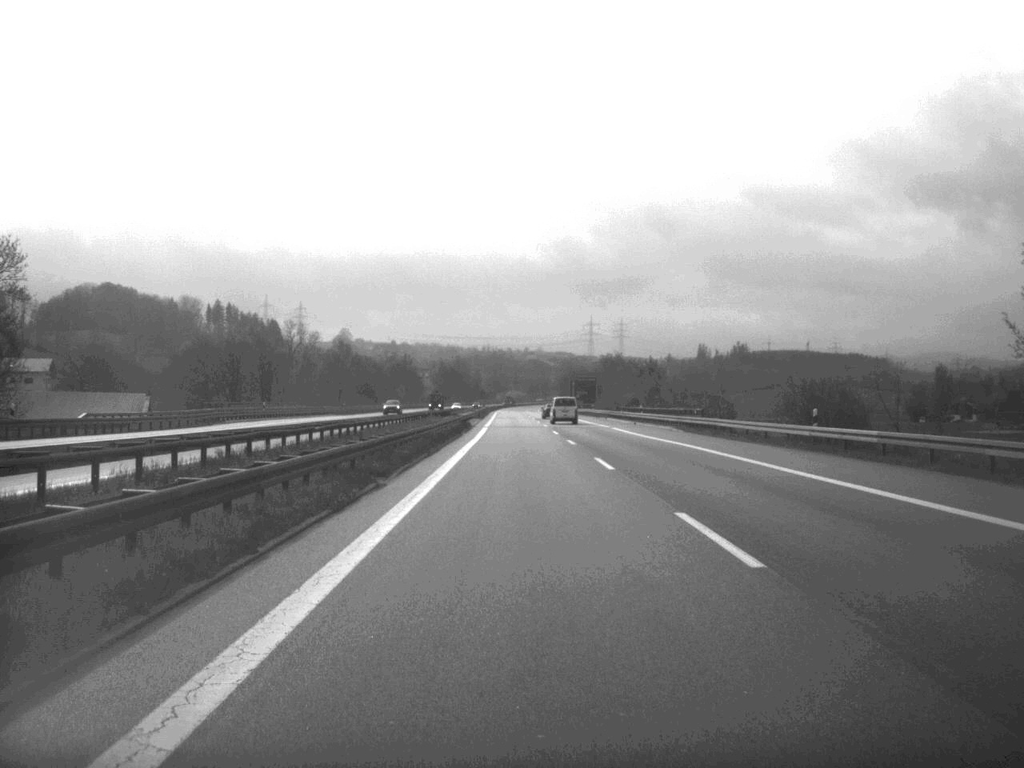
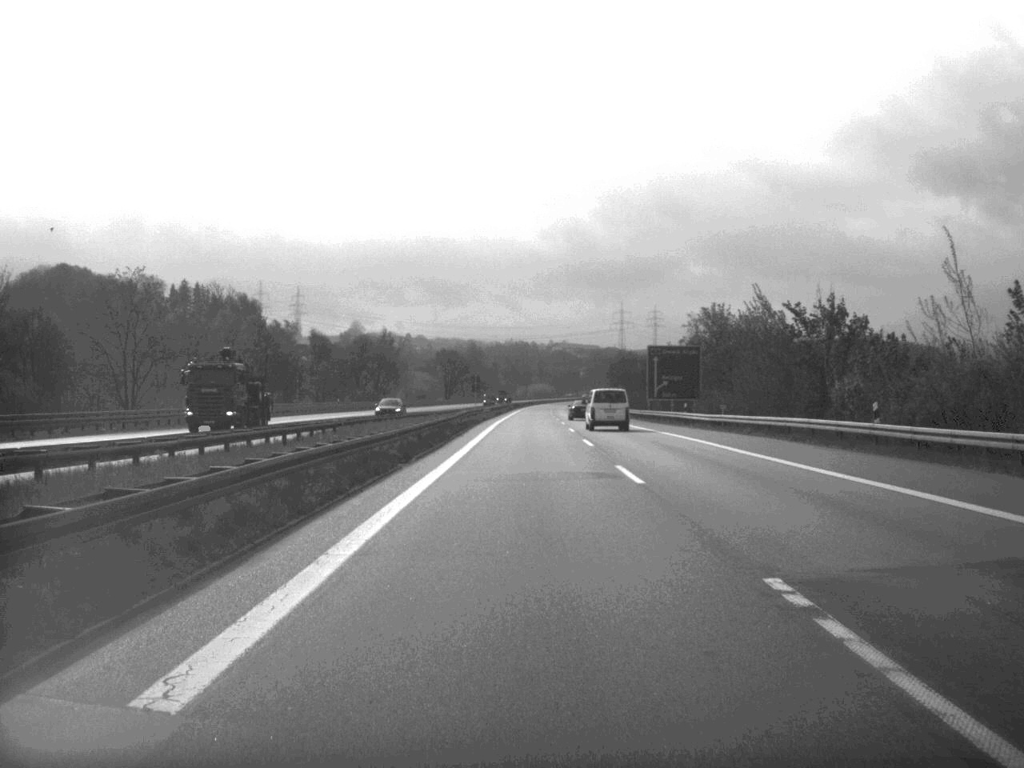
(-1.3, +113.4) m; -1°
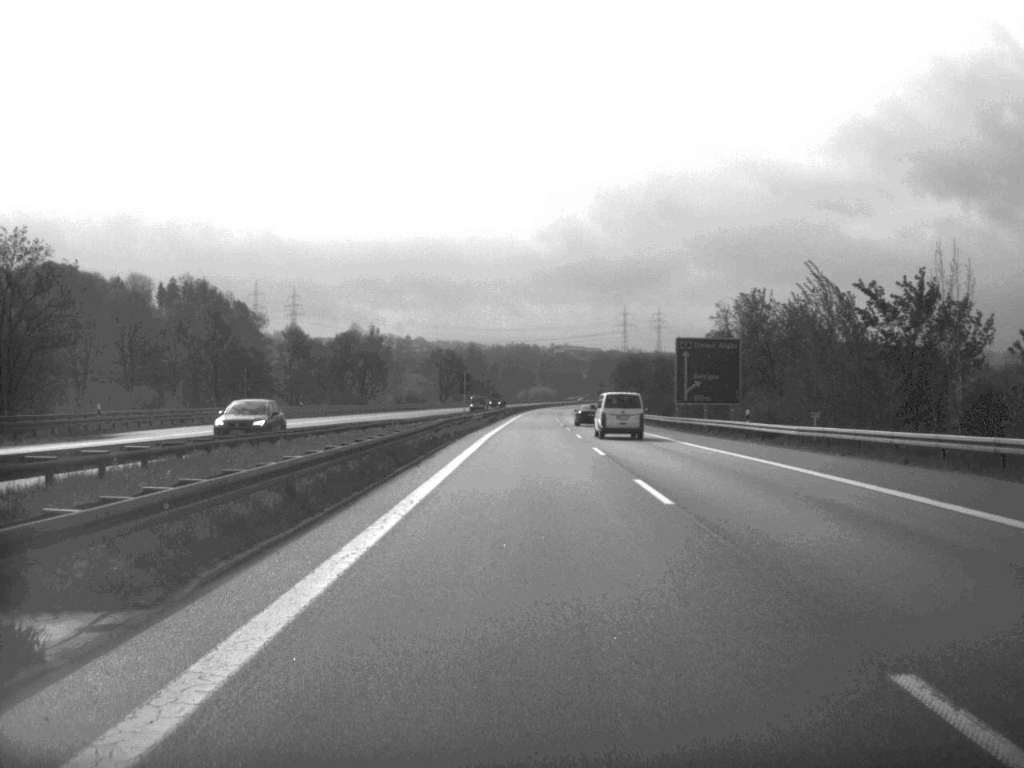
(0.0, +21.5) m; 0°
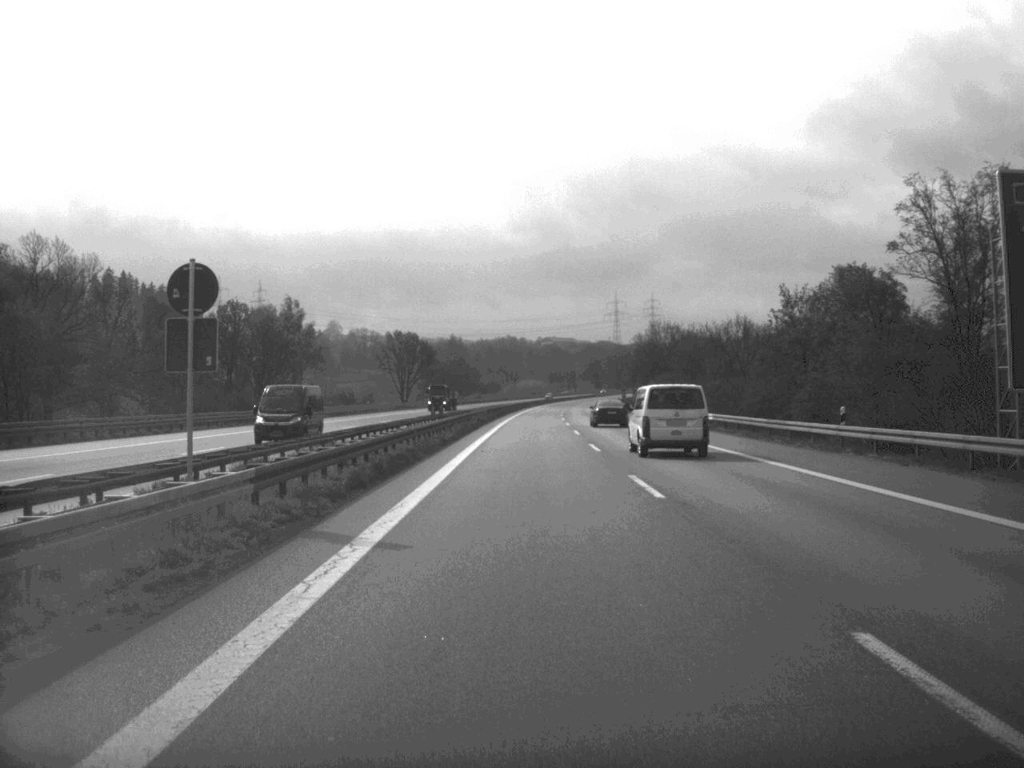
(+0.2, +69.6) m; 0°
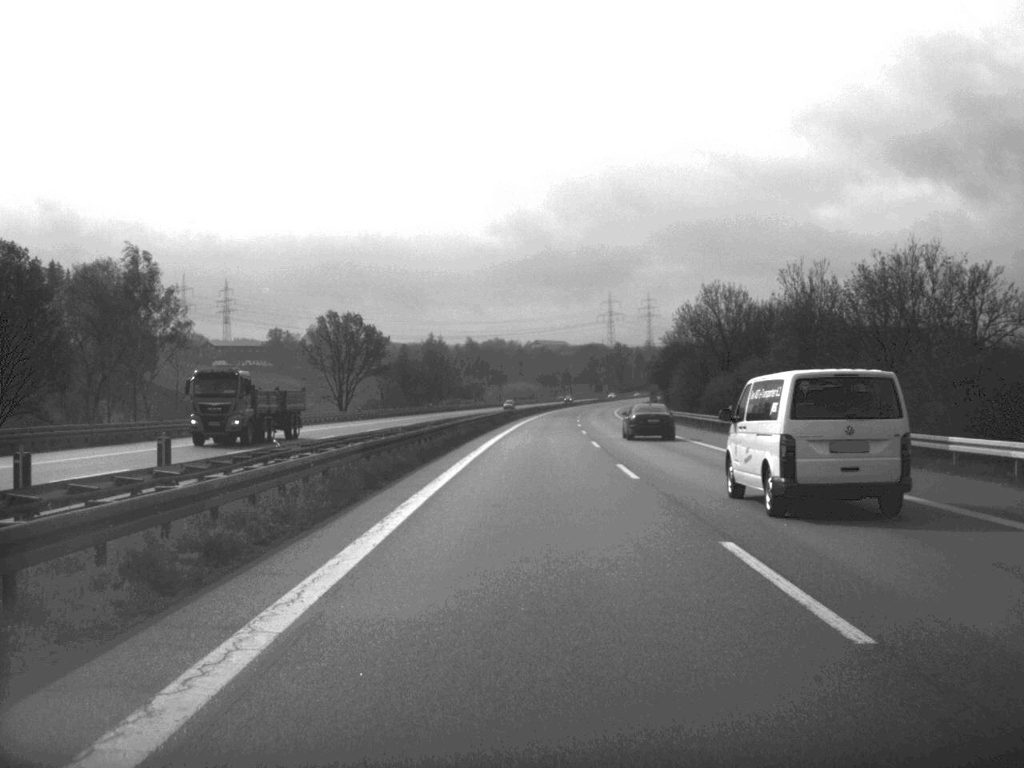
(+0.2, +65.5) m; 0°
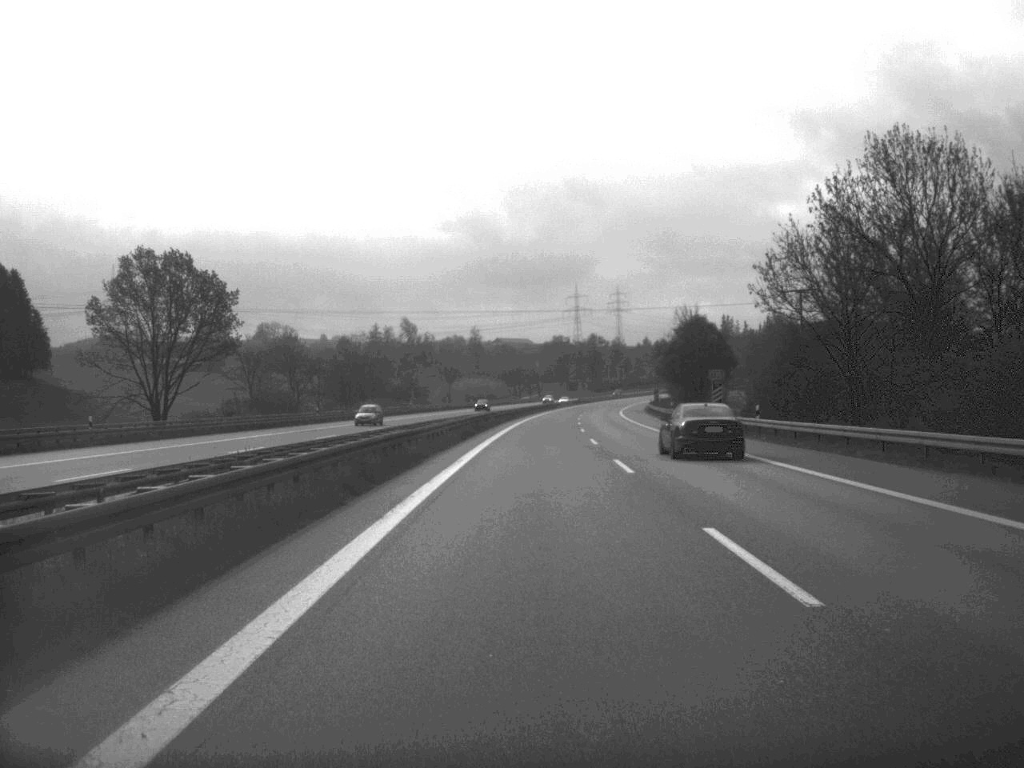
(+0.9, +69.6) m; +2°
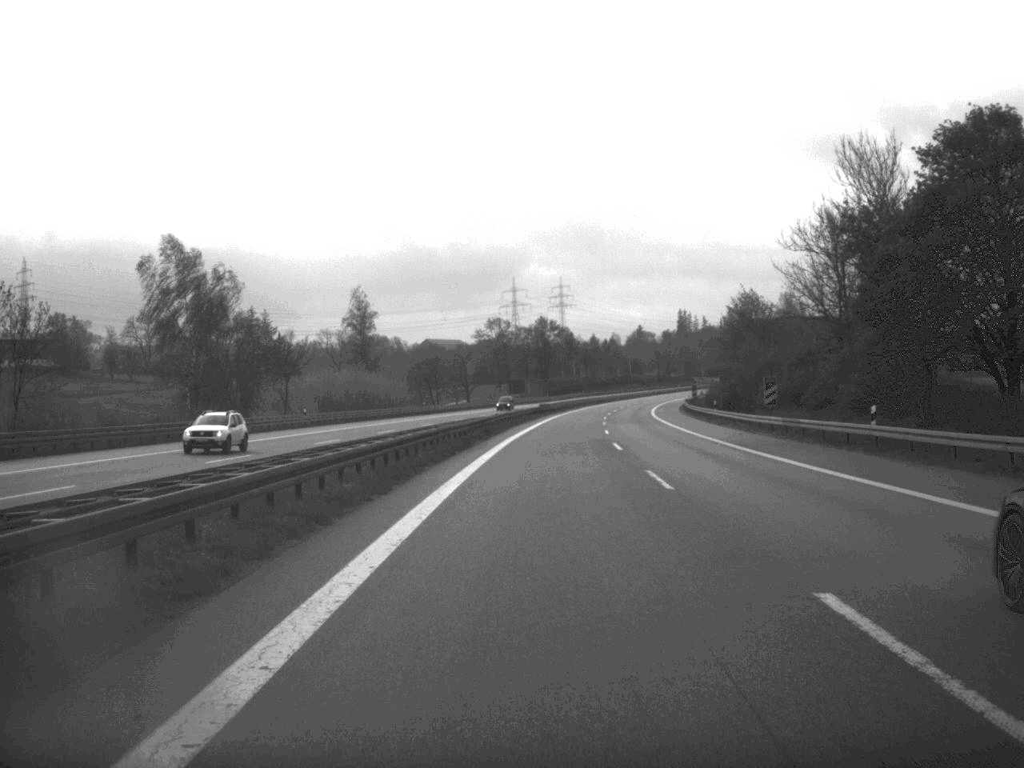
(+2.3, +111.6) m; +3°
